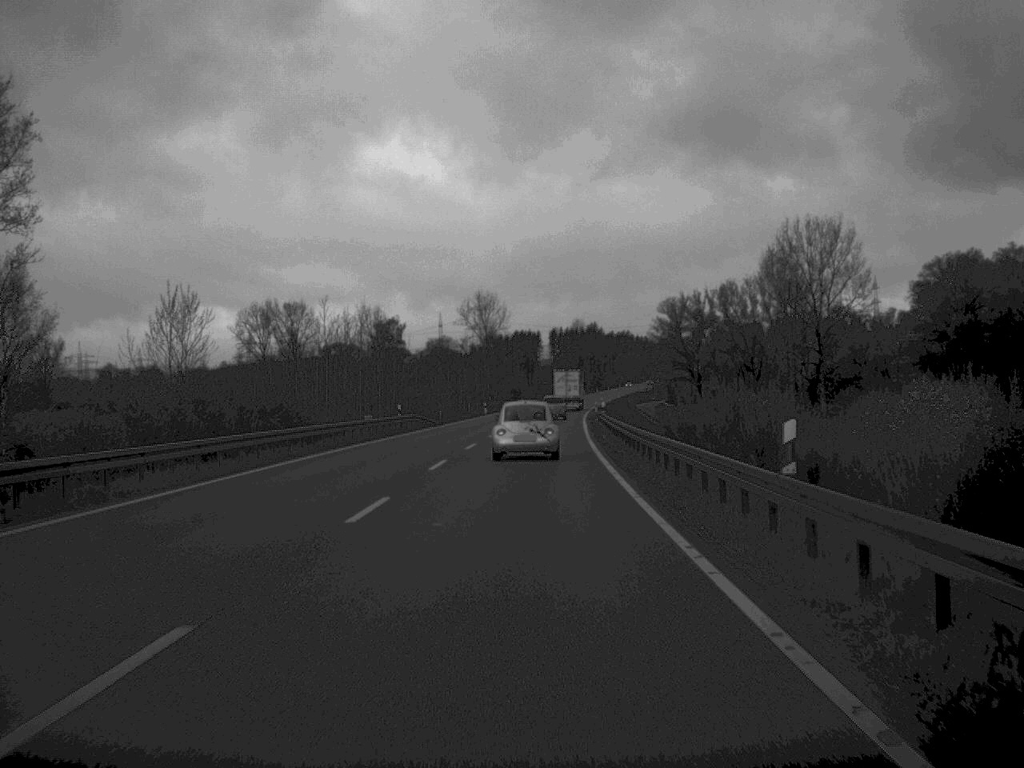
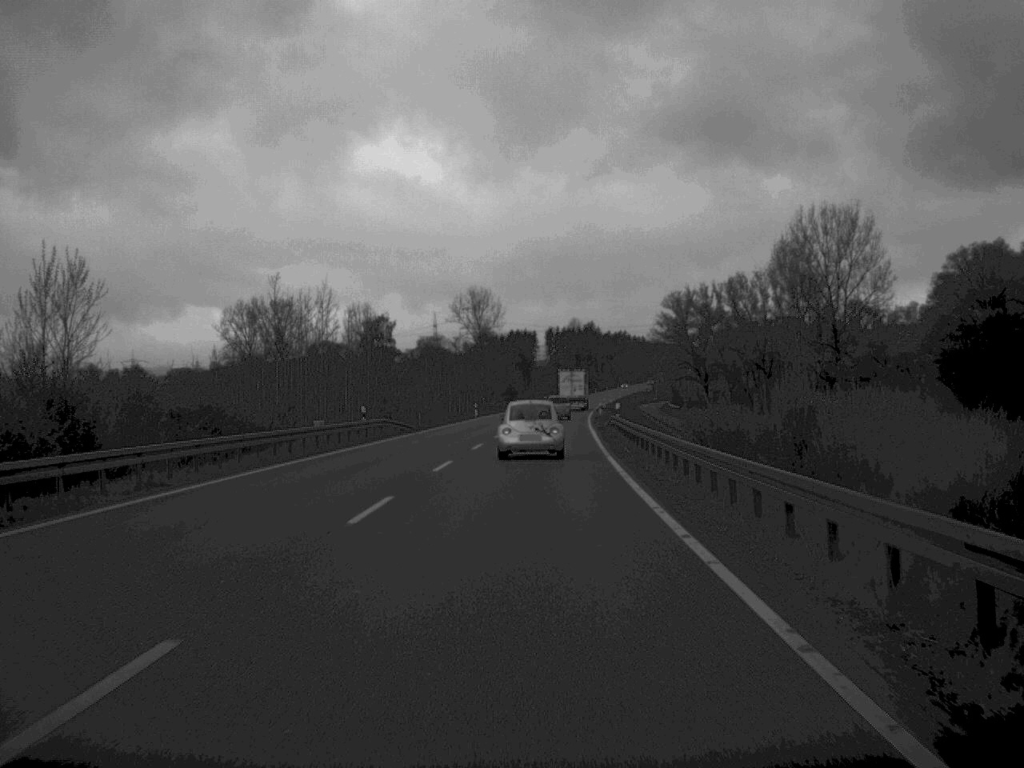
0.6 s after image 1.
(0.0, +12.3) m; 0°
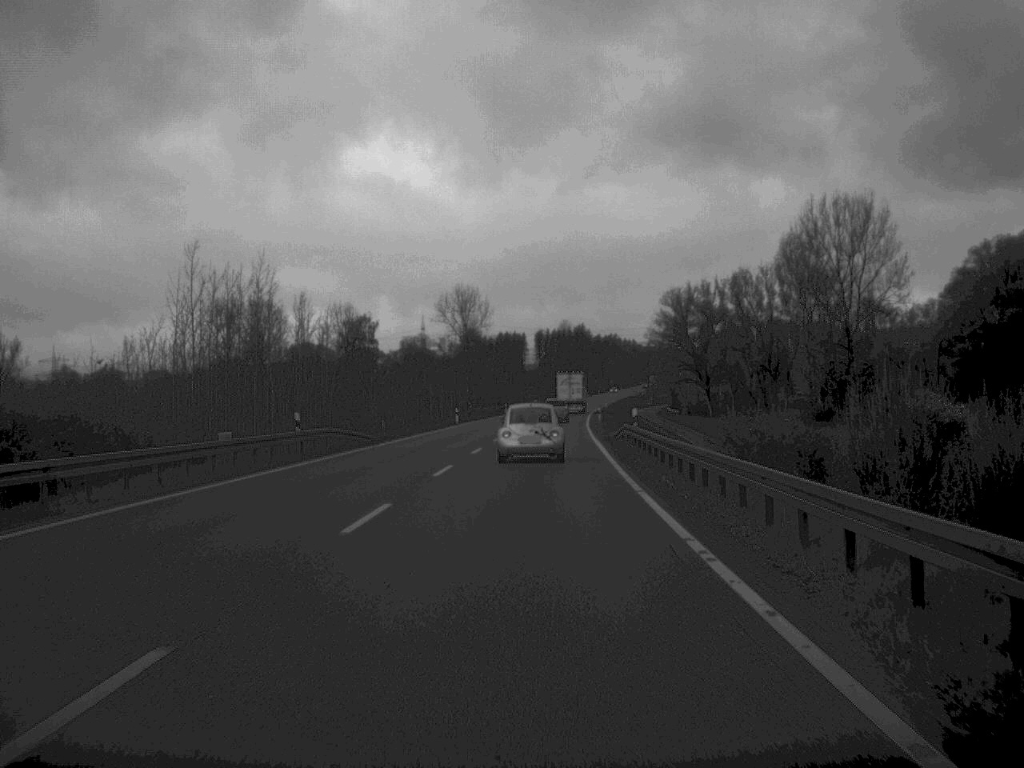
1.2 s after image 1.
(0.0, +12.4) m; 0°
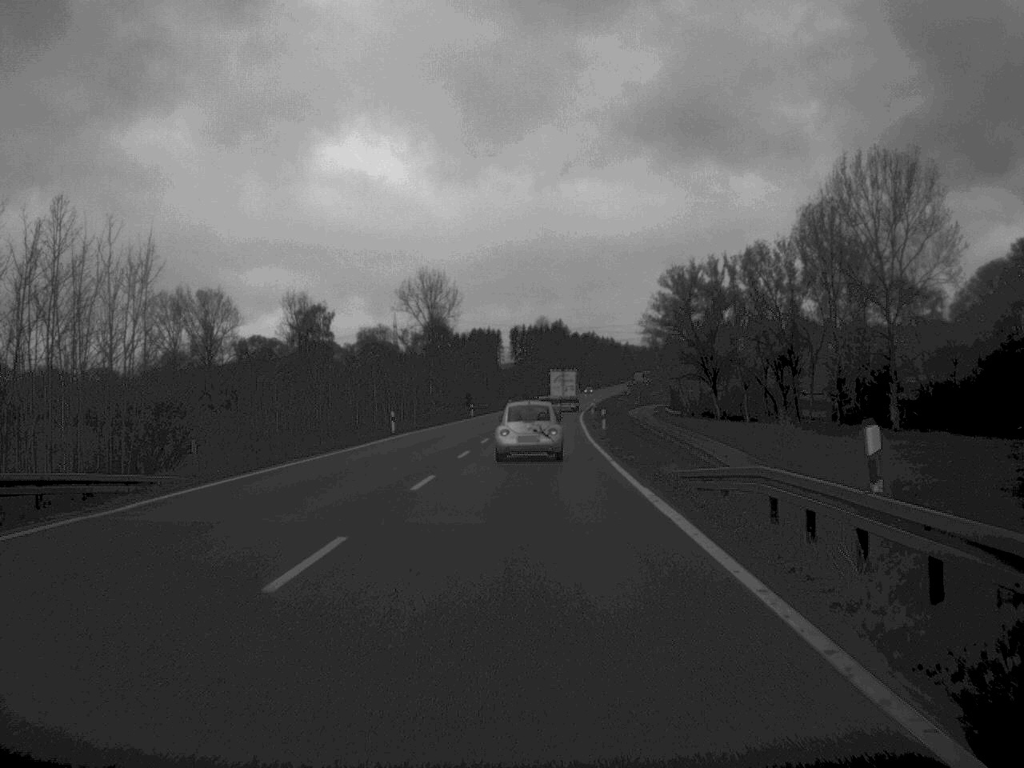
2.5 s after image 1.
(+0.3, +28.0) m; +1°
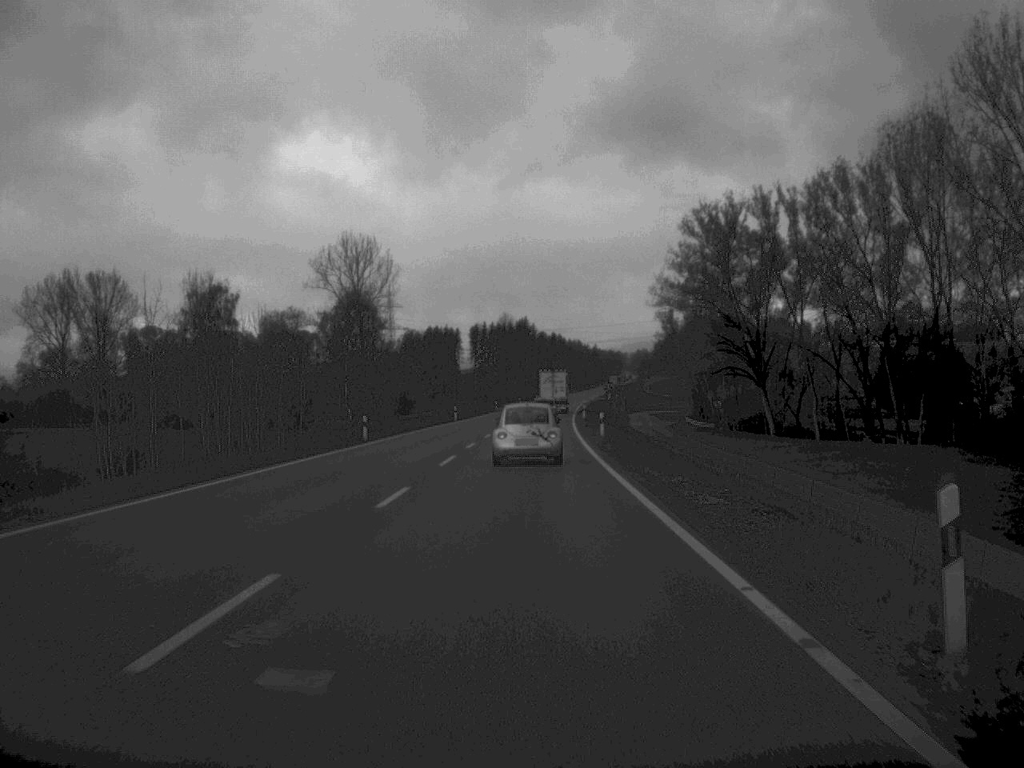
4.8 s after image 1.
(+0.7, +50.7) m; +1°
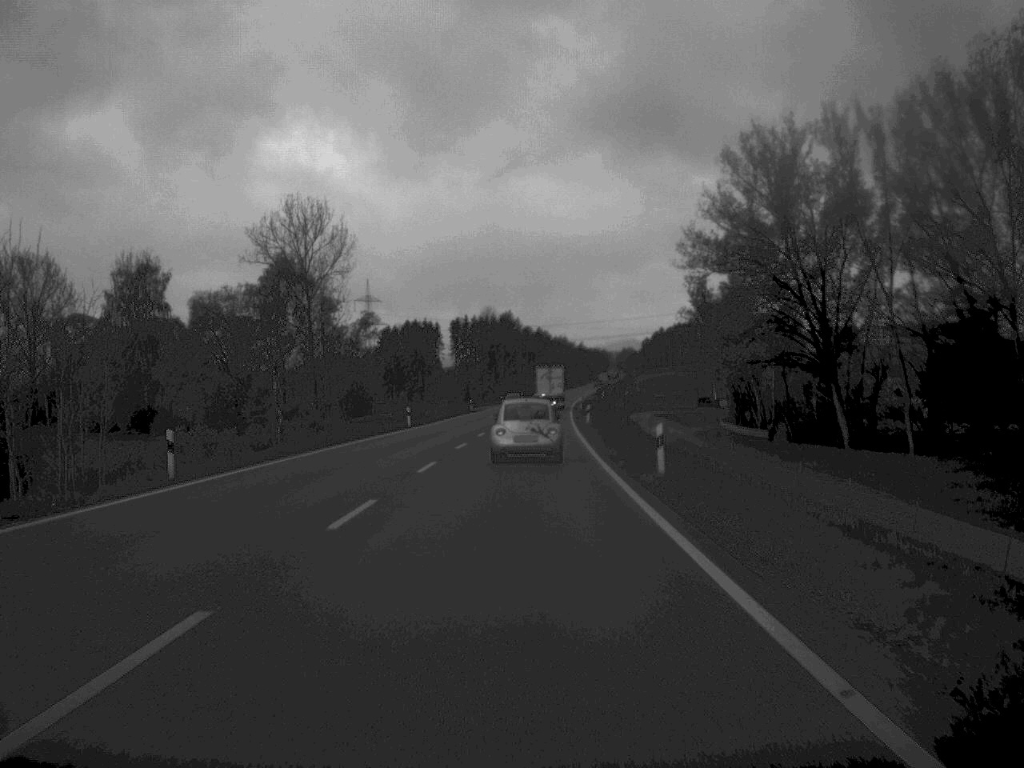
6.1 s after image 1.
(+0.1, +27.2) m; +1°
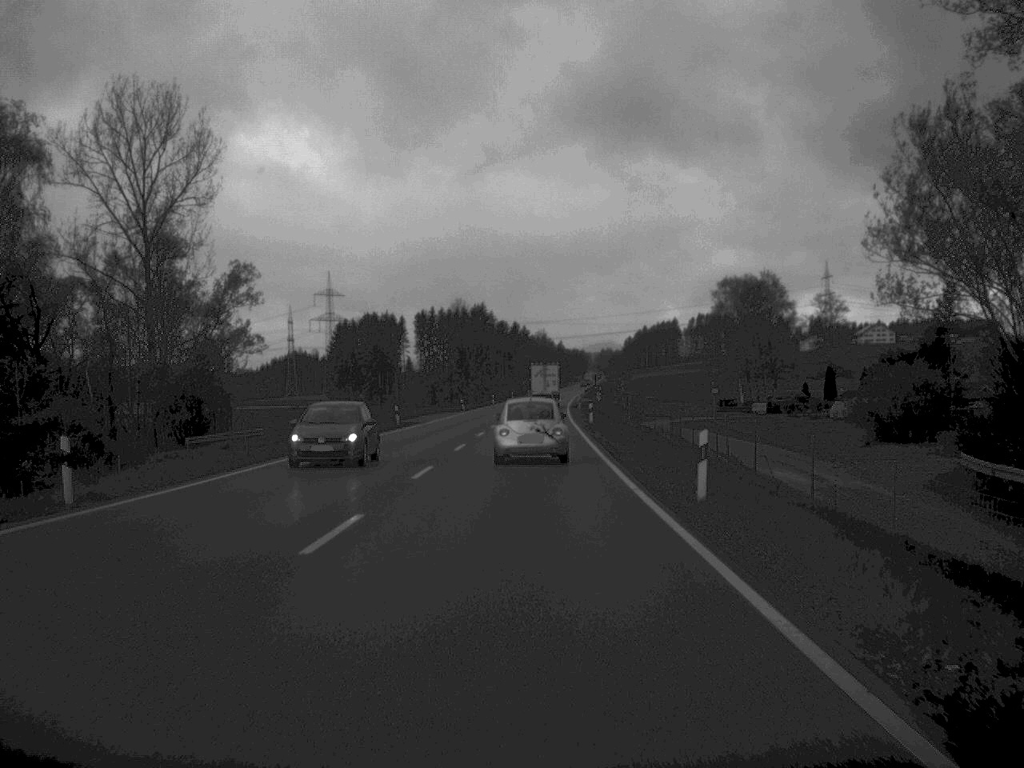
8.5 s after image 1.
(+0.3, +49.6) m; +1°
